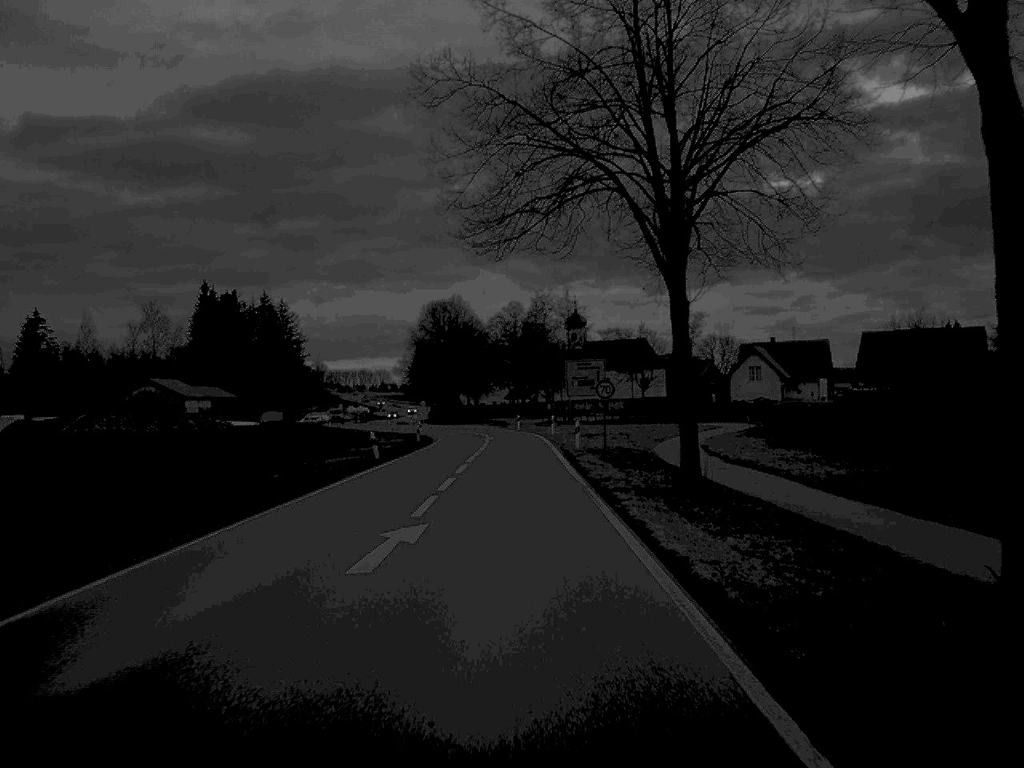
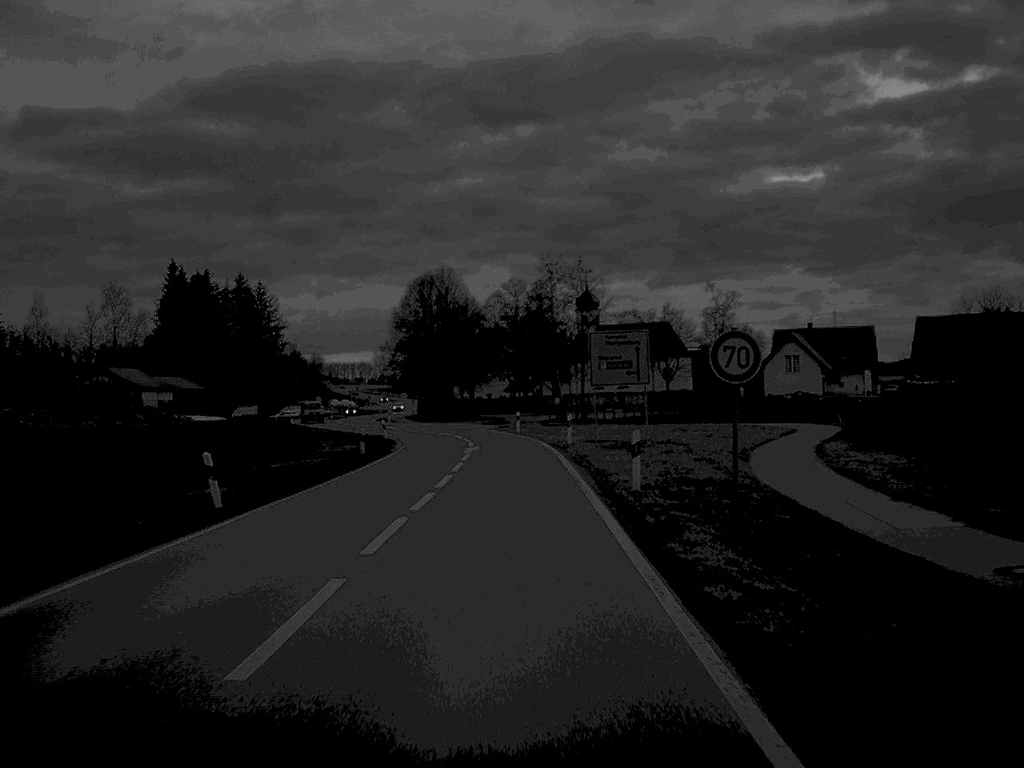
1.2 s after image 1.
(0.0, +23.6) m; 0°
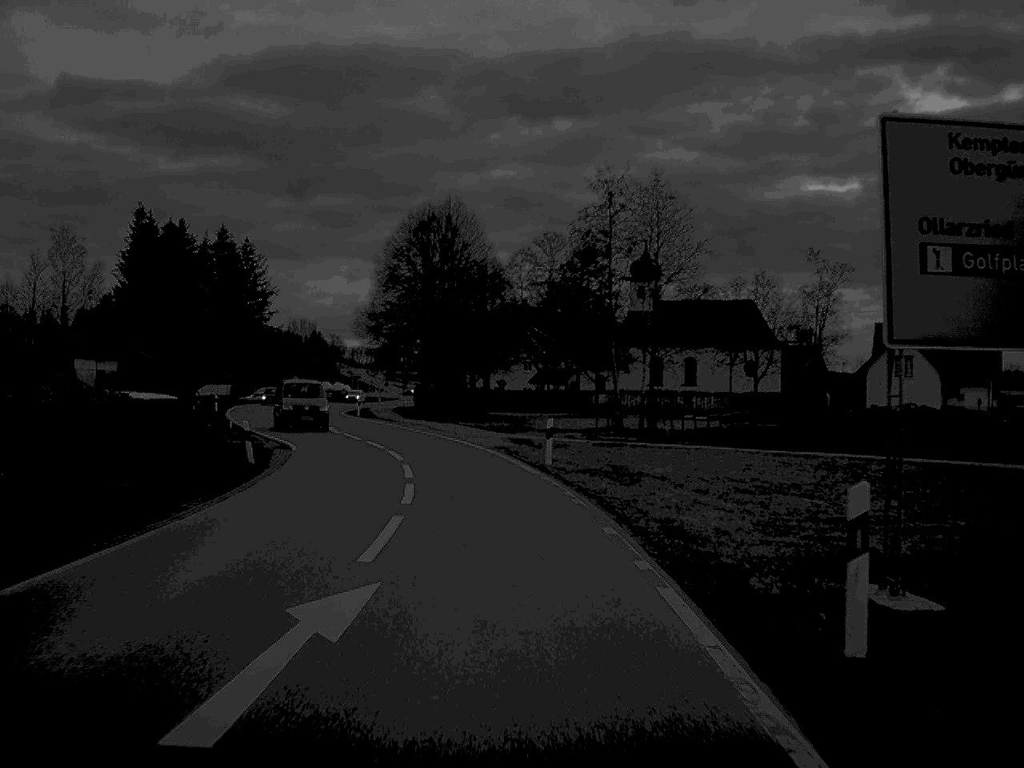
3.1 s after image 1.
(-0.3, +36.1) m; -1°
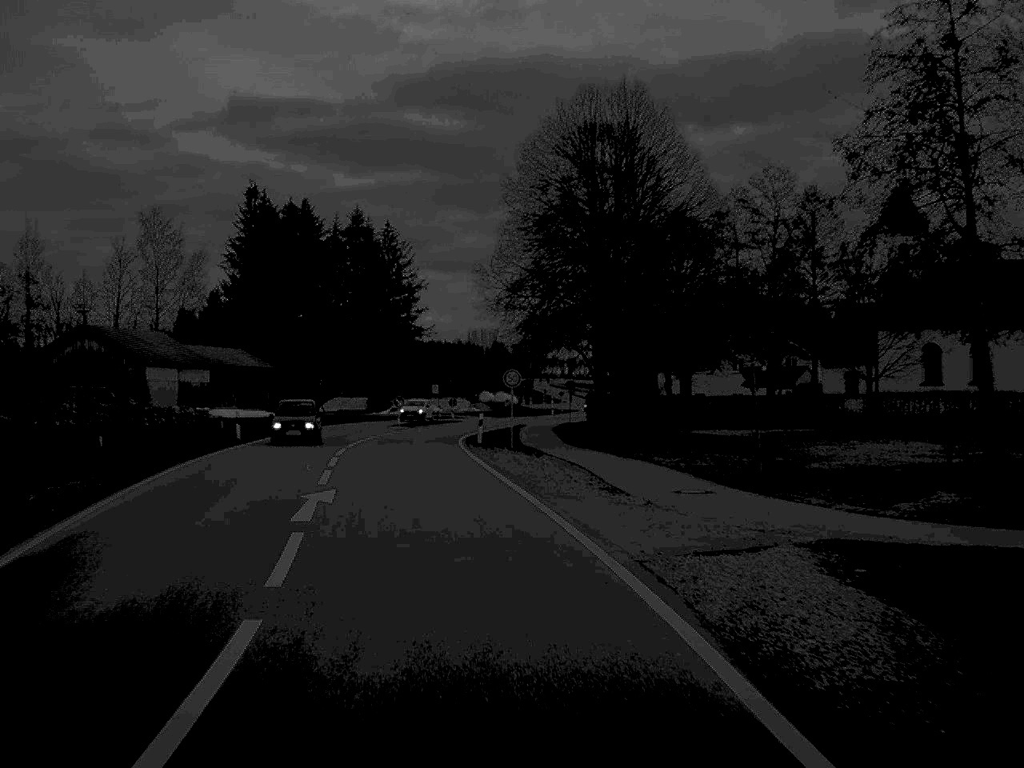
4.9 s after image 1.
(-1.7, +32.4) m; -9°
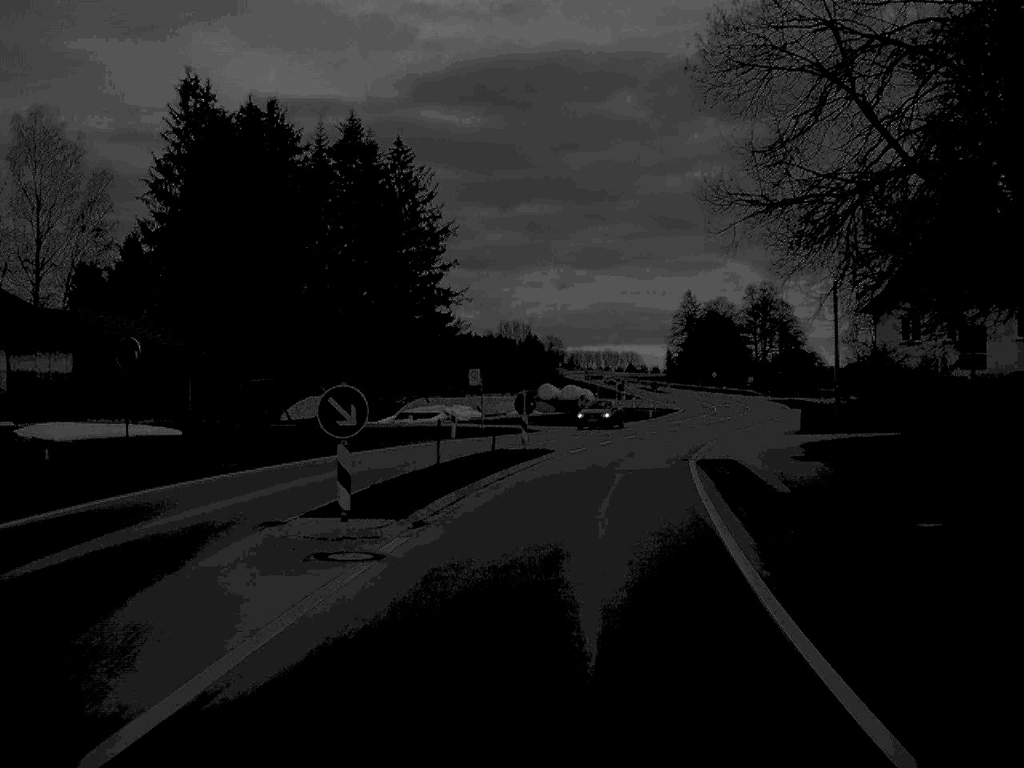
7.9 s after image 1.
(-3.7, +50.5) m; -1°
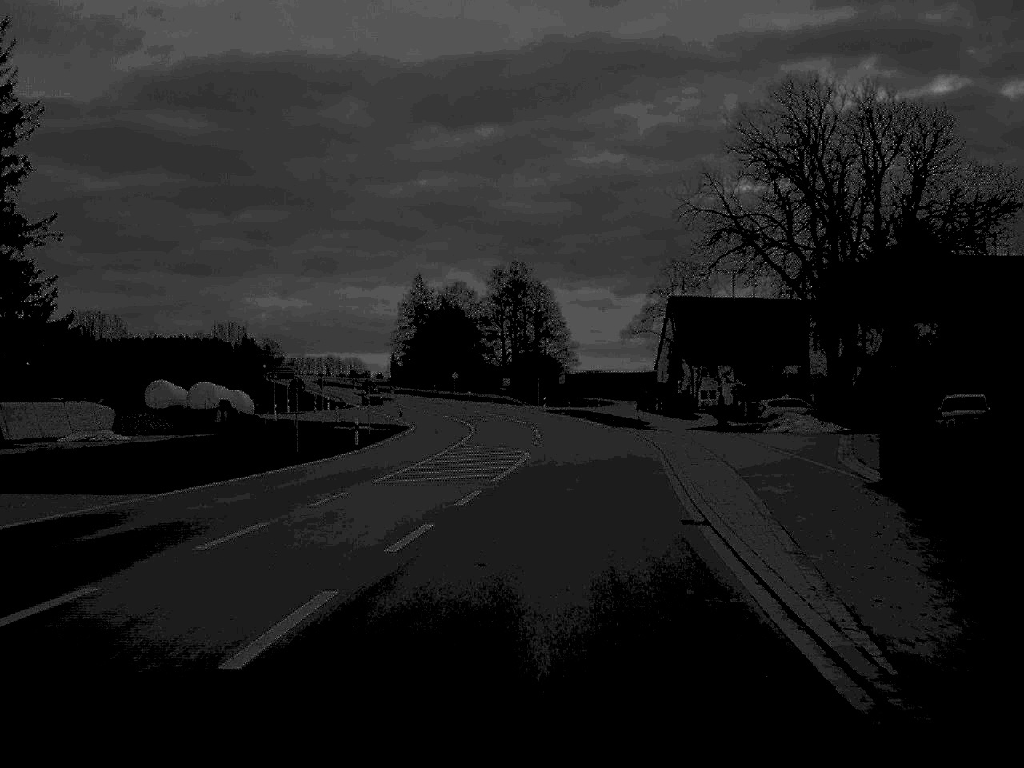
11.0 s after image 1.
(+4.9, +45.4) m; +12°
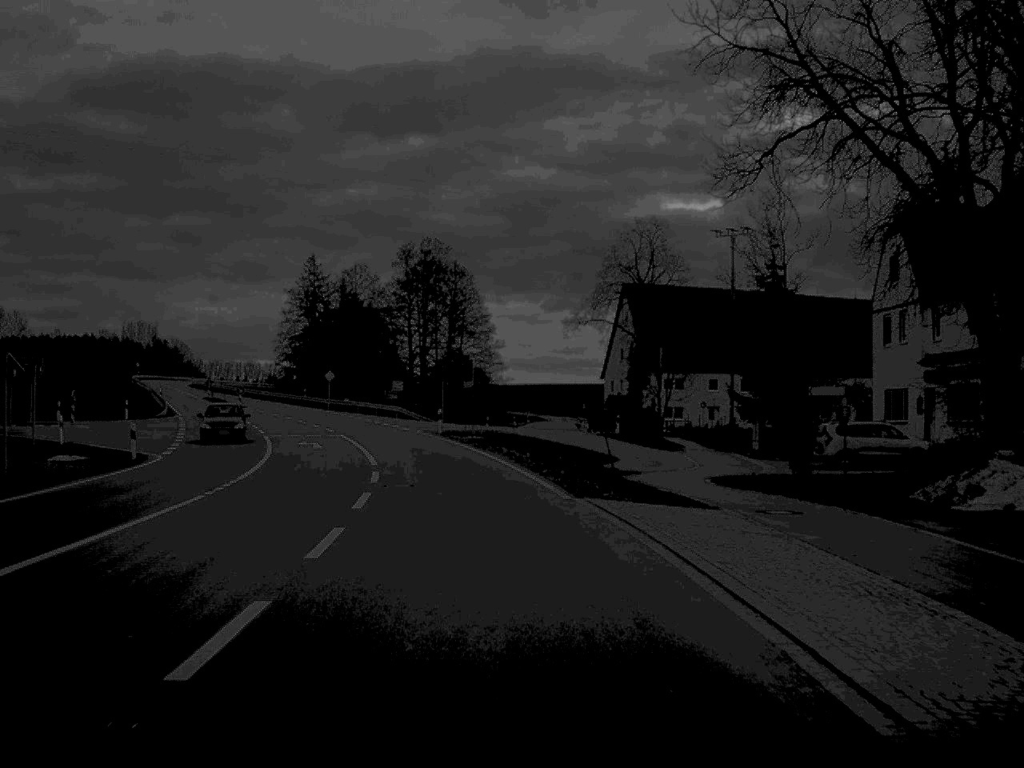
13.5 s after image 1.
(+1.8, +36.4) m; +3°
